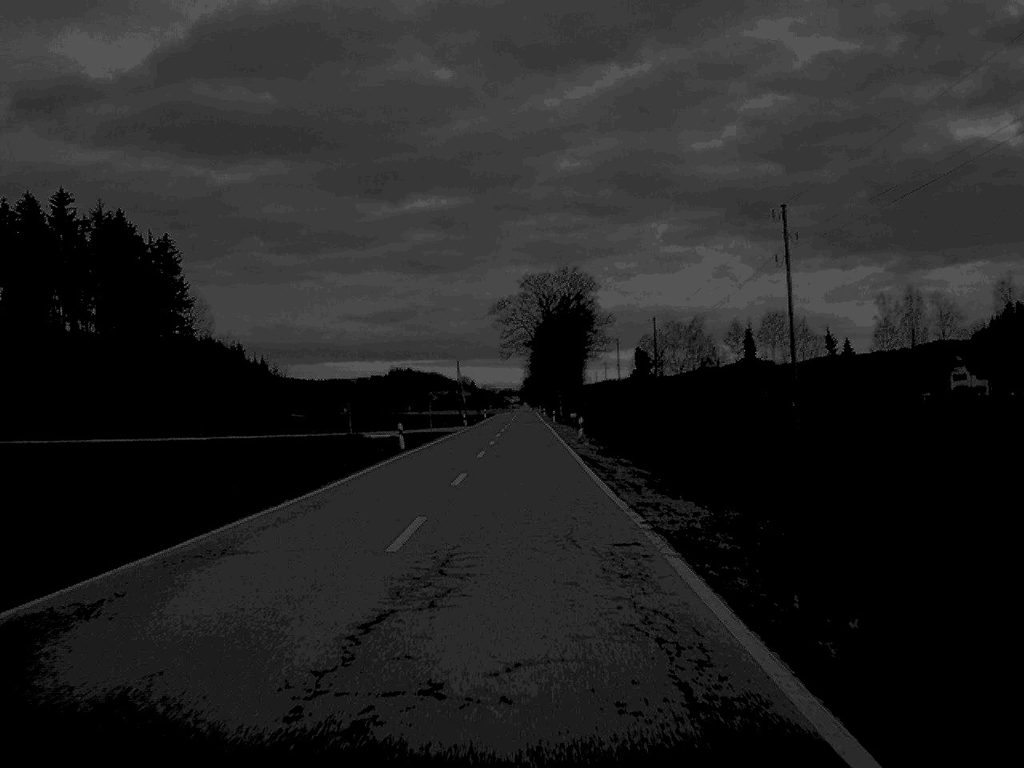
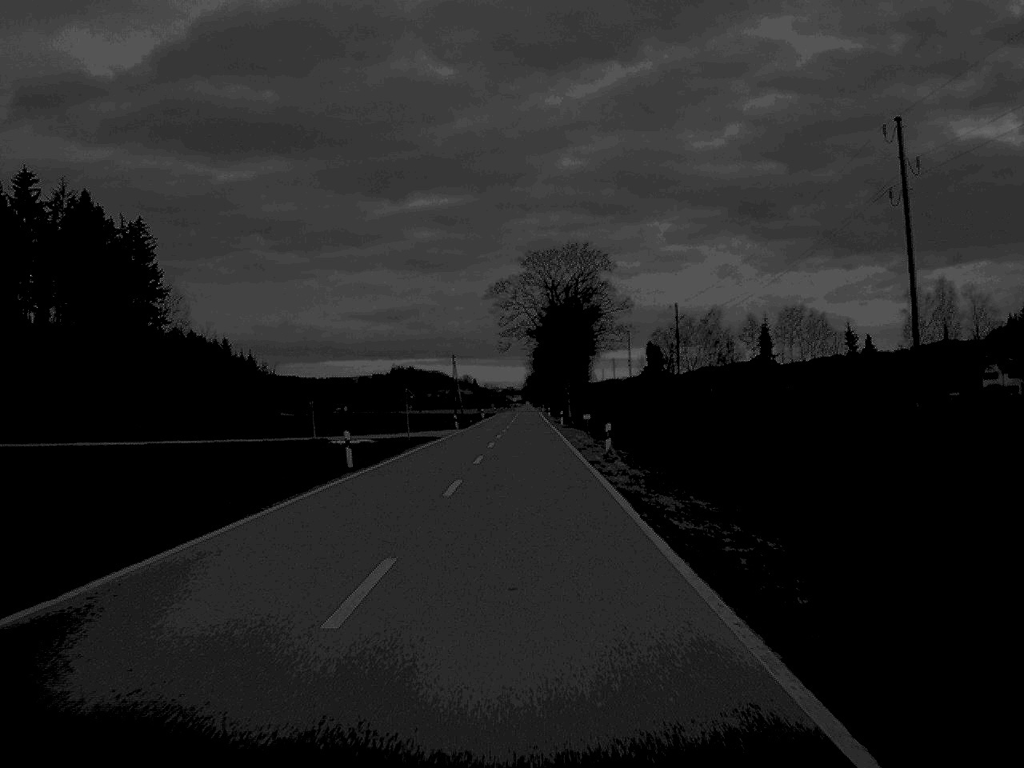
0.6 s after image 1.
(0.0, +16.3) m; 0°
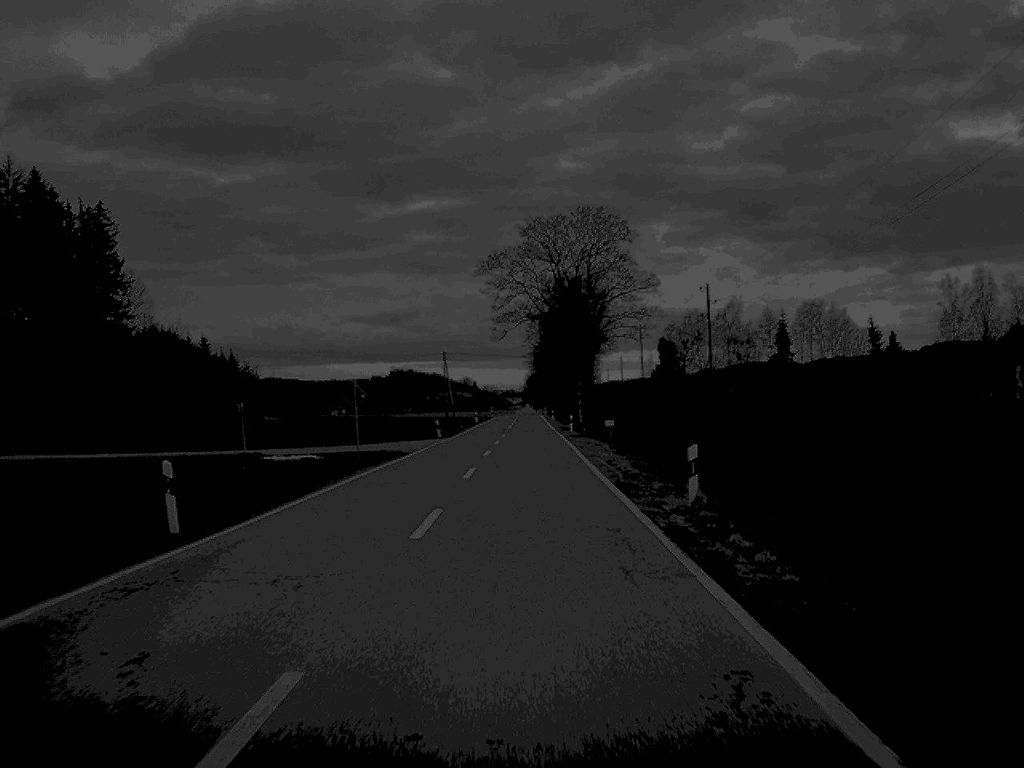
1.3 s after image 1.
(0.0, +18.5) m; 0°
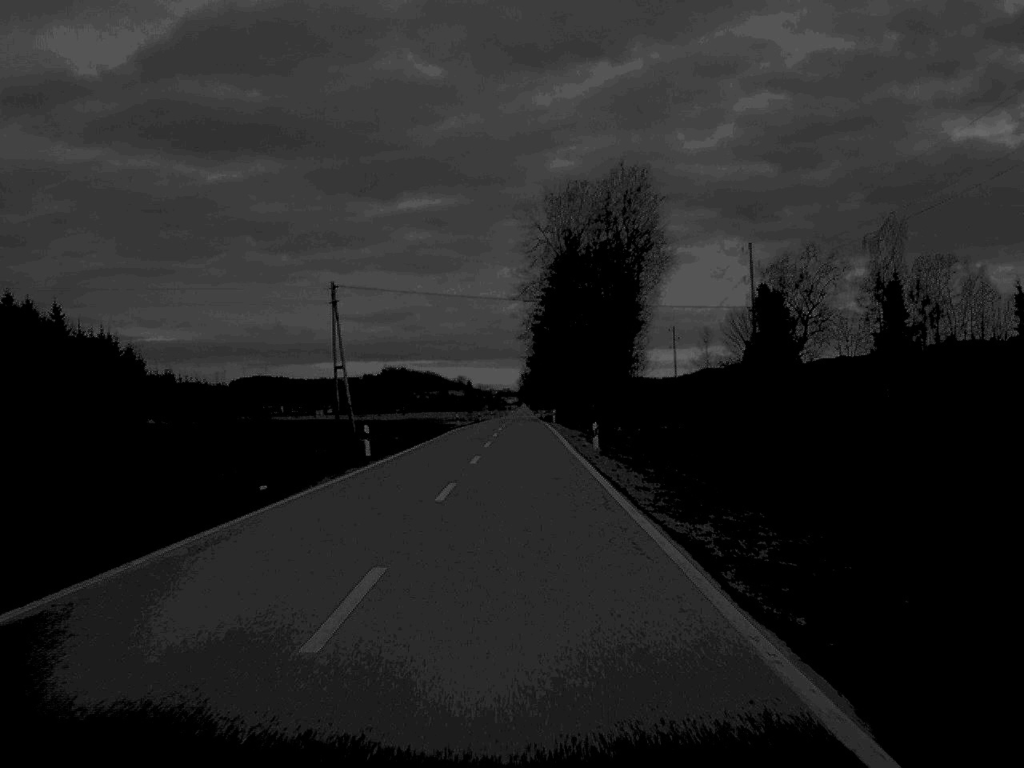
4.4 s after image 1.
(+0.3, +80.2) m; 0°
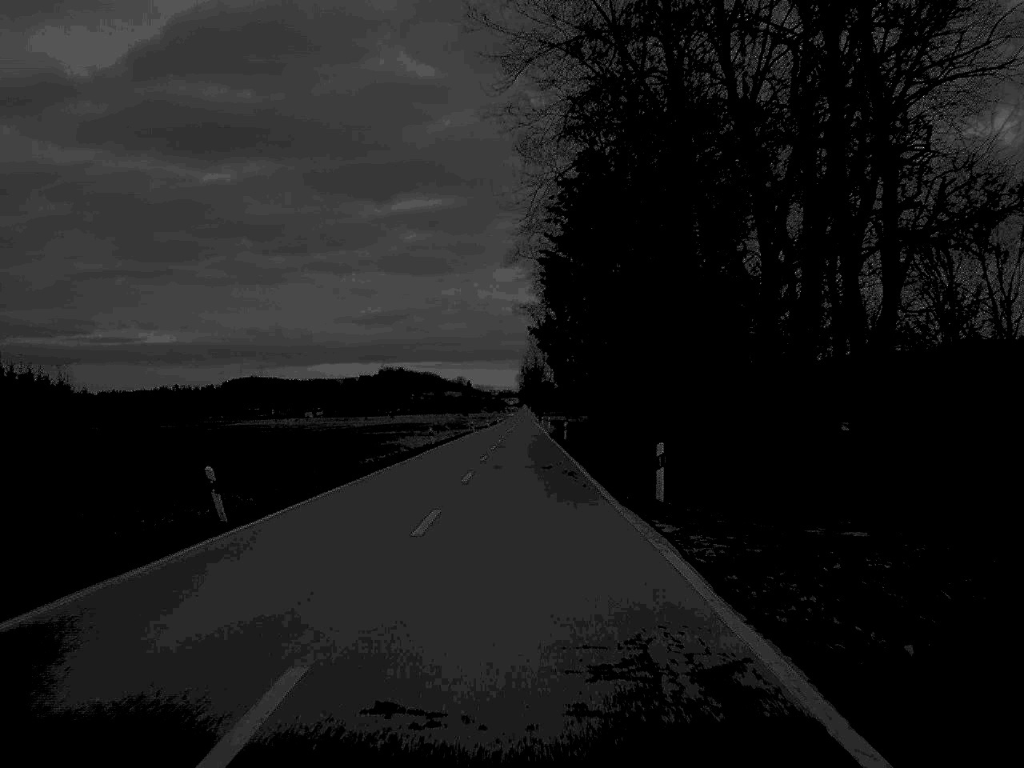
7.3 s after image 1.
(0.0, +77.3) m; 0°
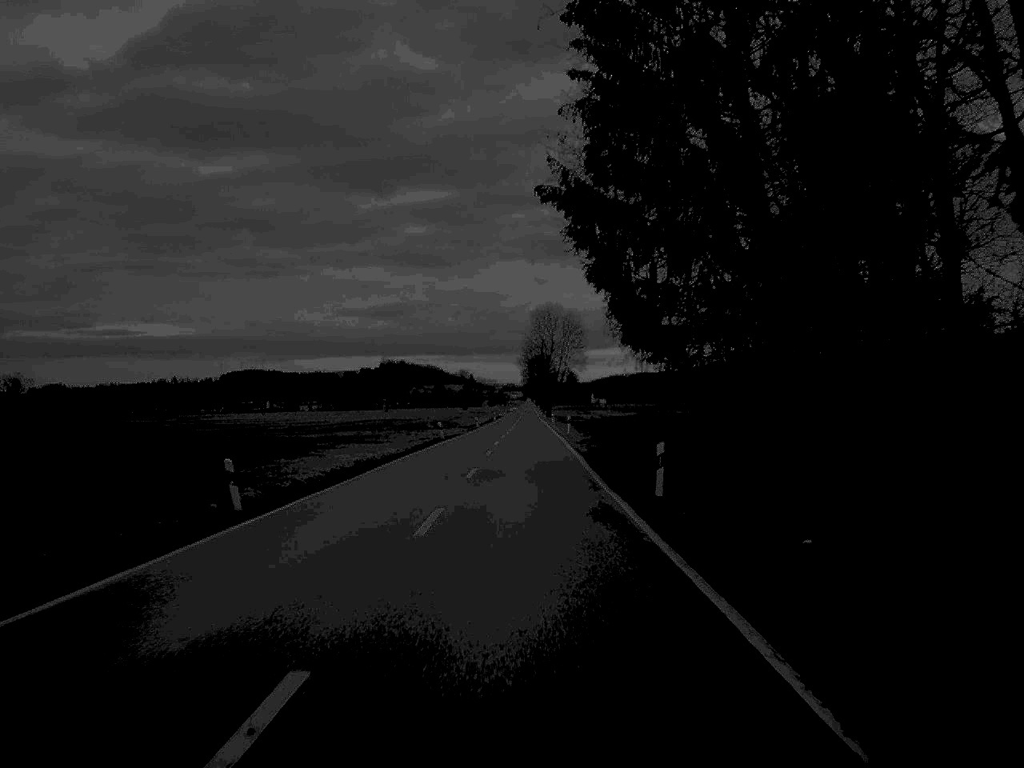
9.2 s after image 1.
(-0.1, +49.2) m; 0°
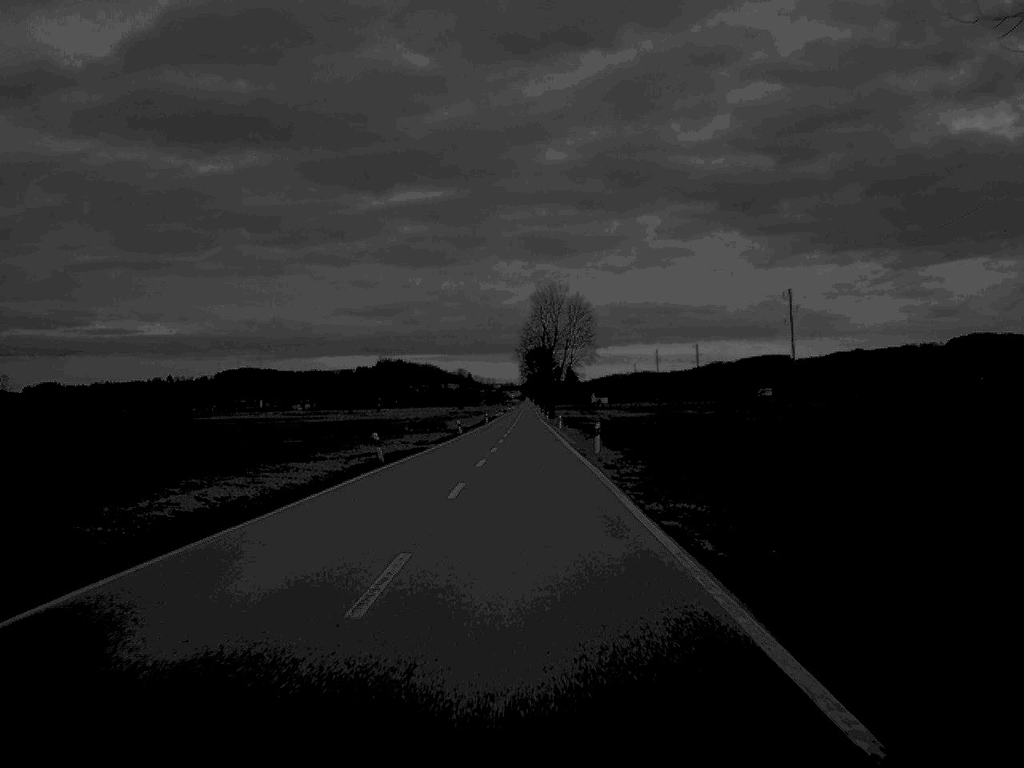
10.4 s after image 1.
(0.0, +30.5) m; 0°
